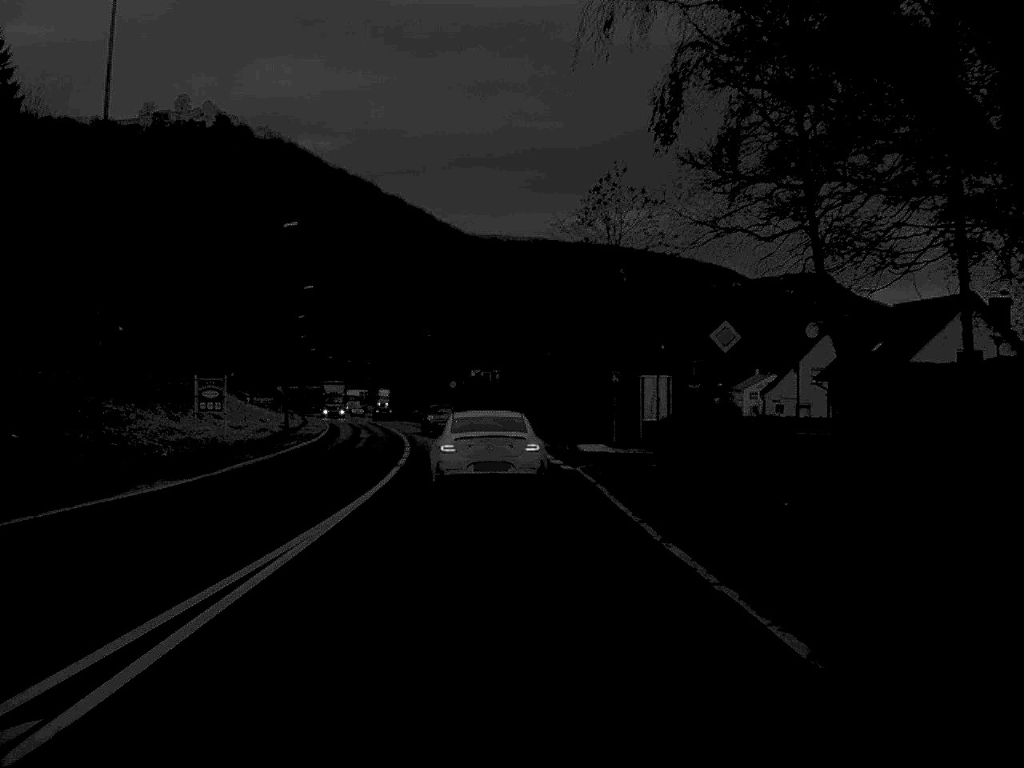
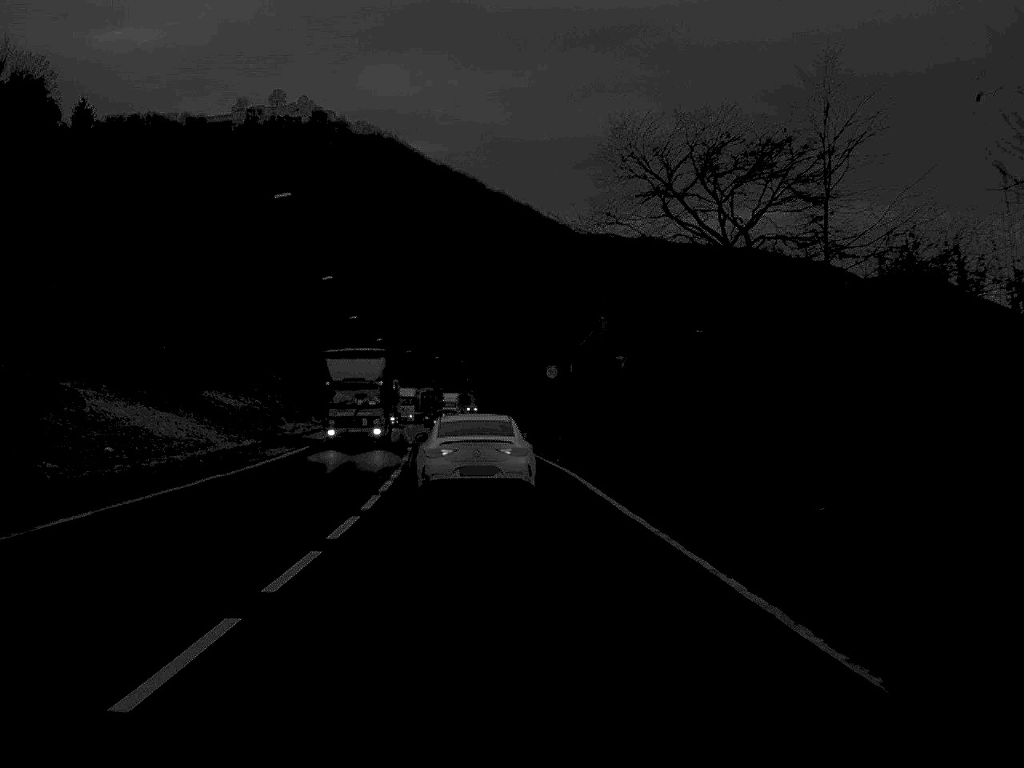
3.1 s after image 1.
(-1.9, +44.3) m; -5°
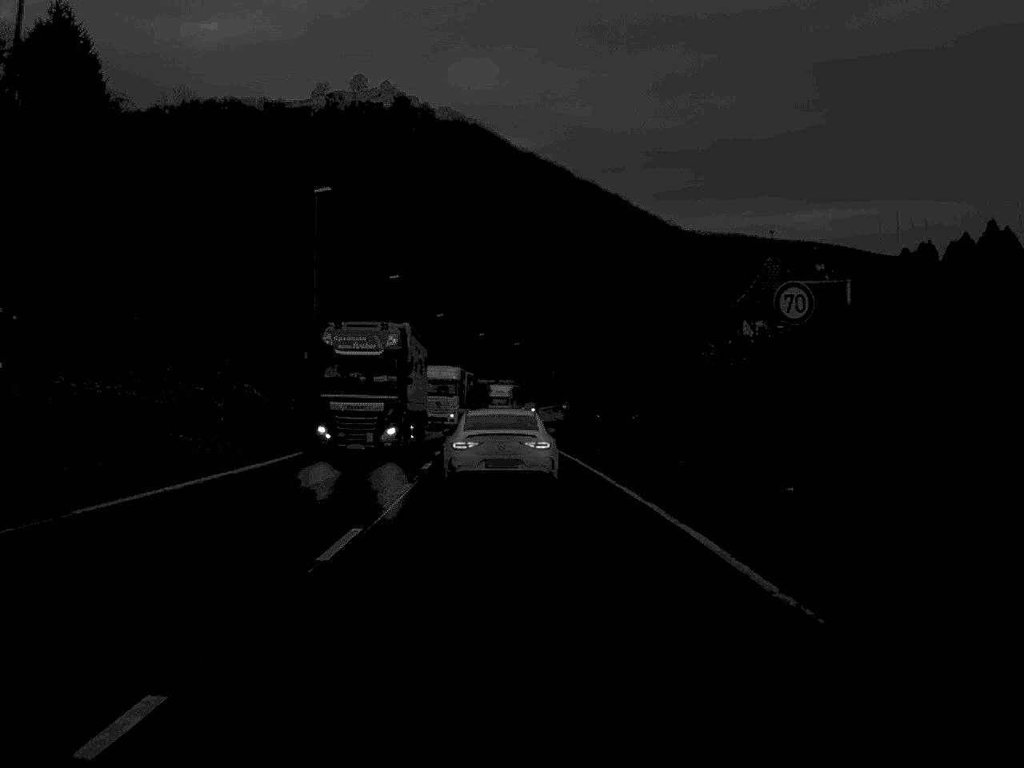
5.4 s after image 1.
(-1.3, +34.0) m; -4°
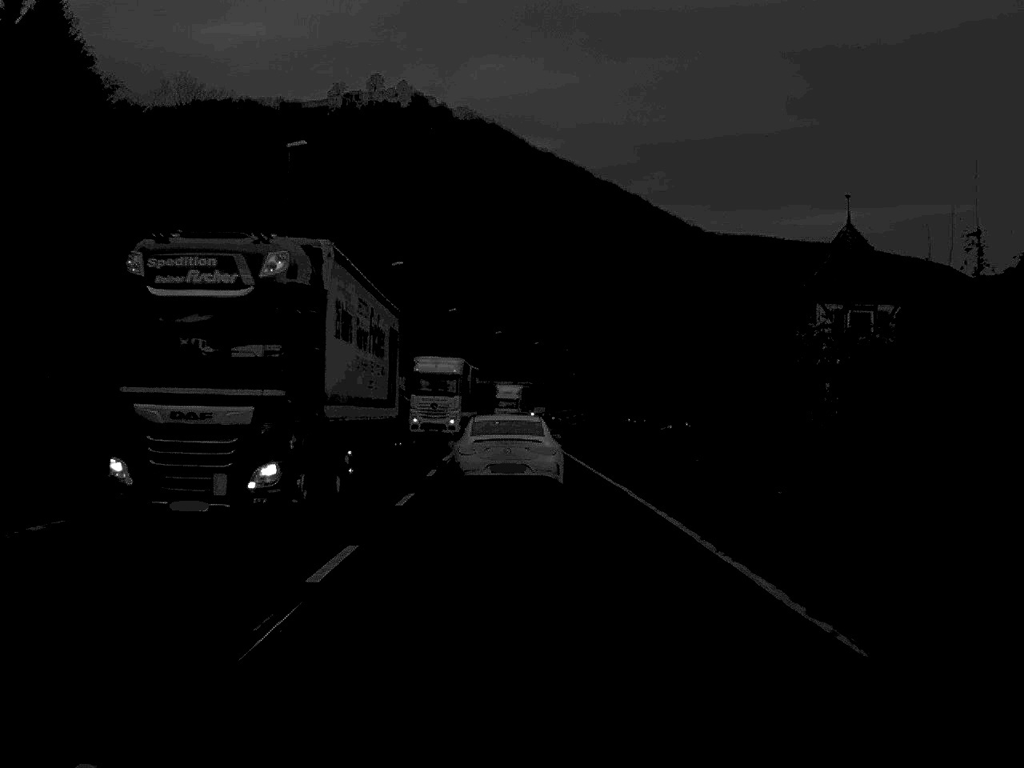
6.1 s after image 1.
(-0.1, +10.2) m; -1°
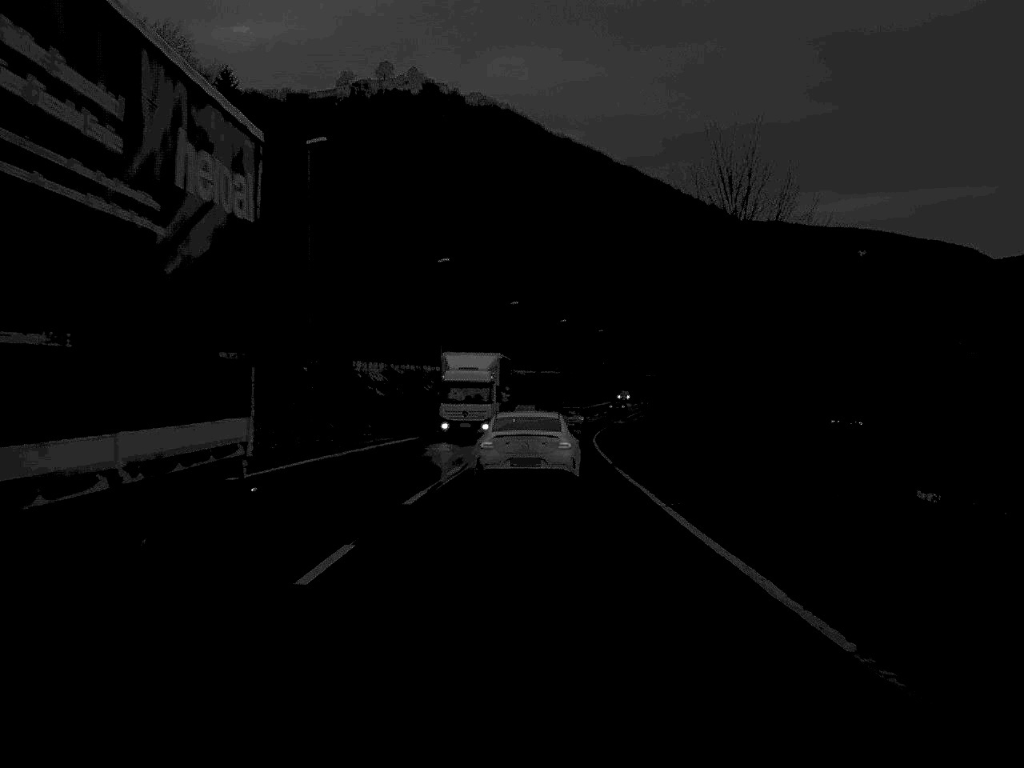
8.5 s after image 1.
(-0.4, +35.9) m; -1°
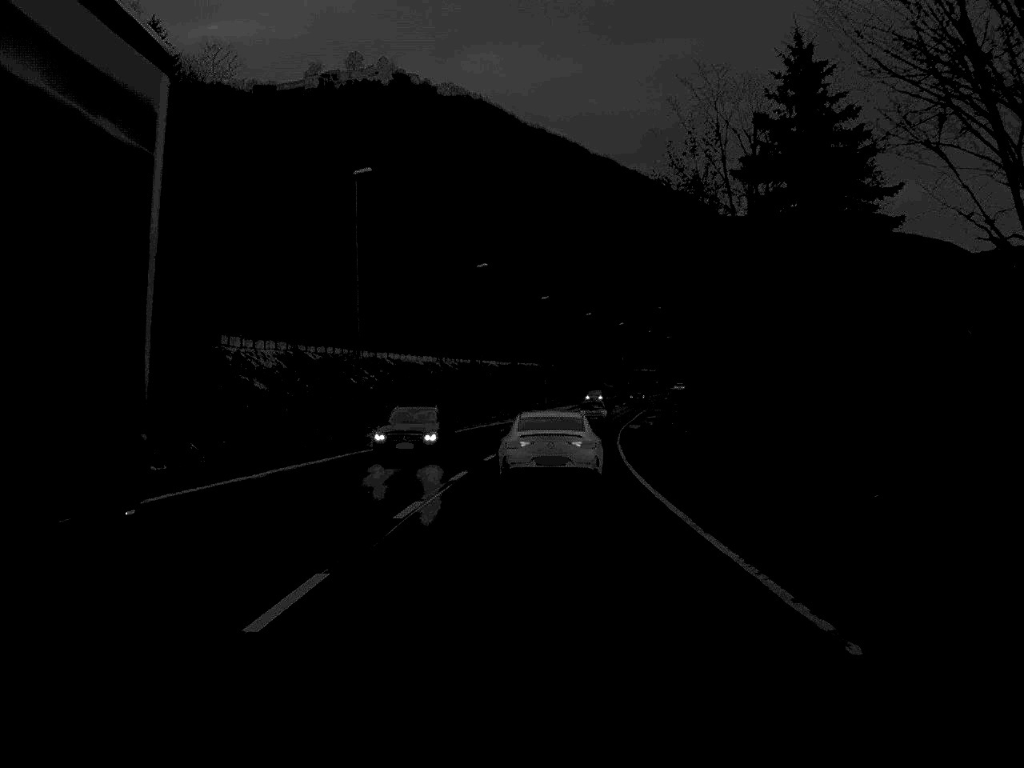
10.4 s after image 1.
(+0.2, +29.0) m; +1°
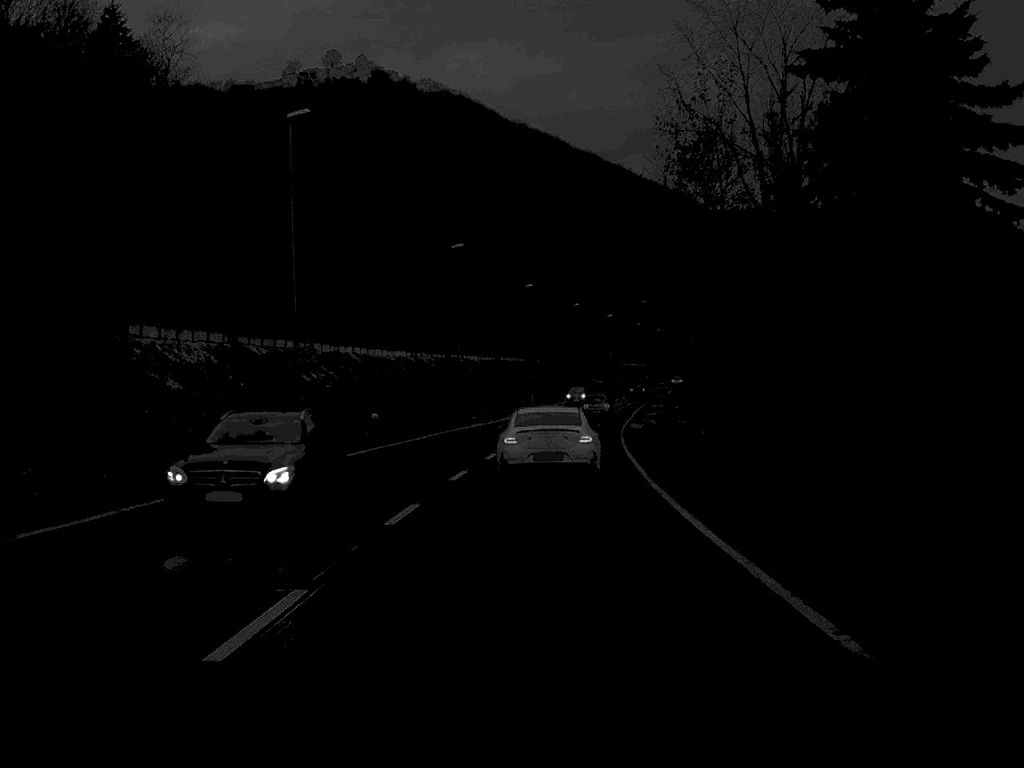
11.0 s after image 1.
(+0.1, +9.7) m; +1°
